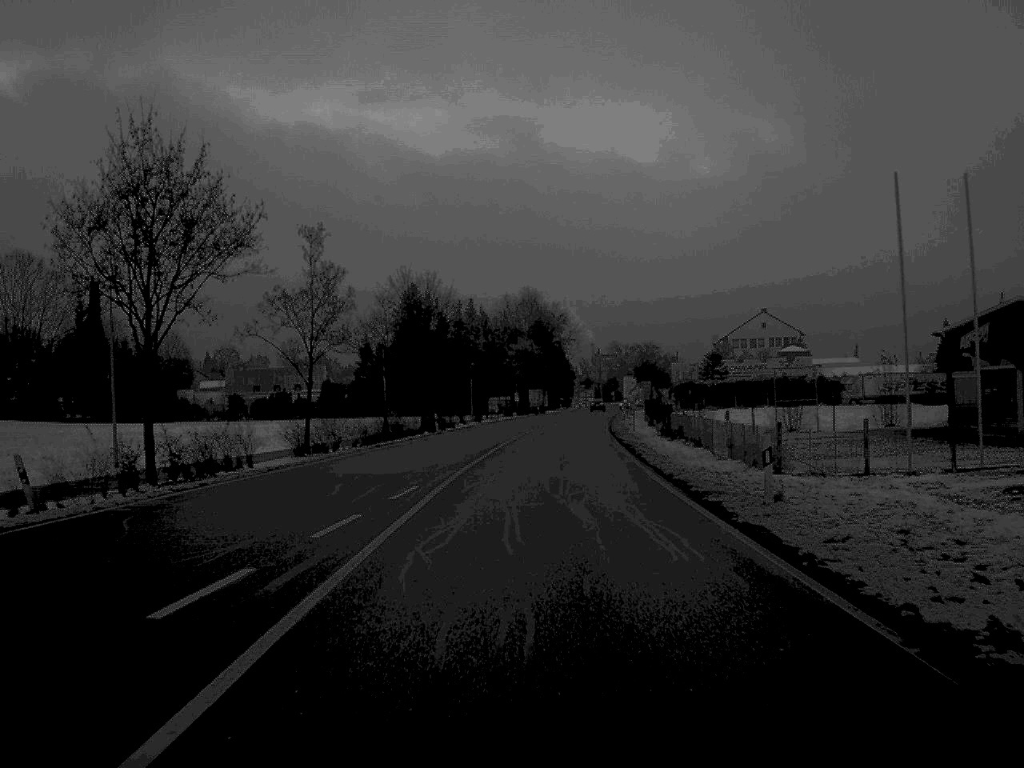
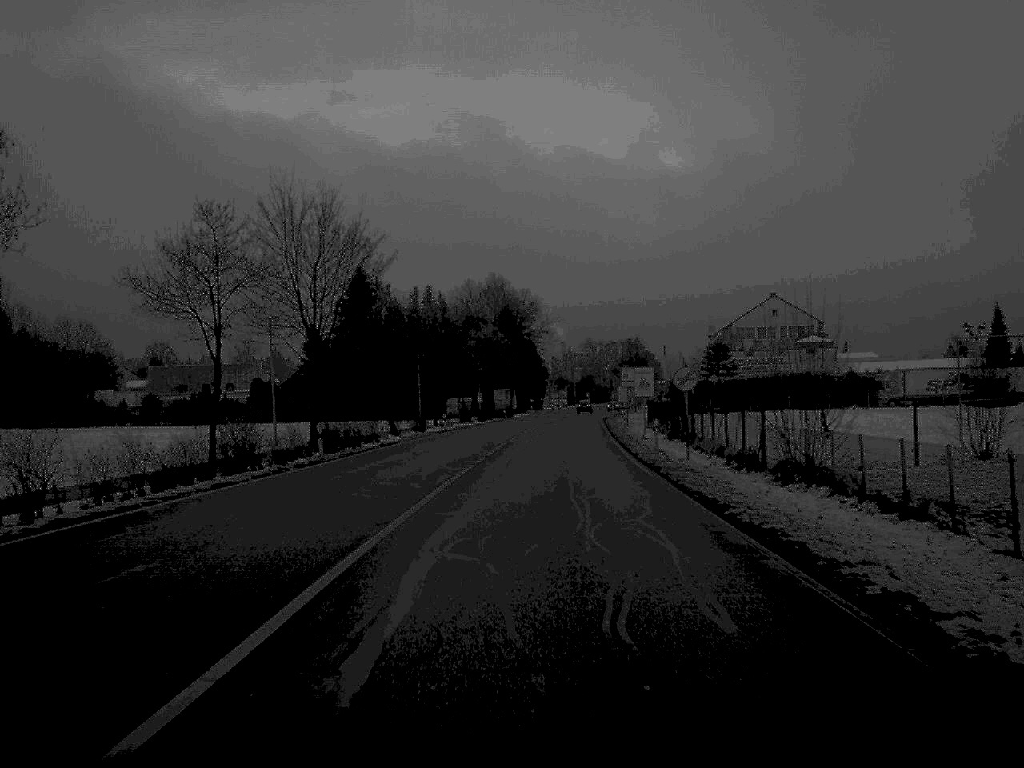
(+0.4, +30.1) m; +1°
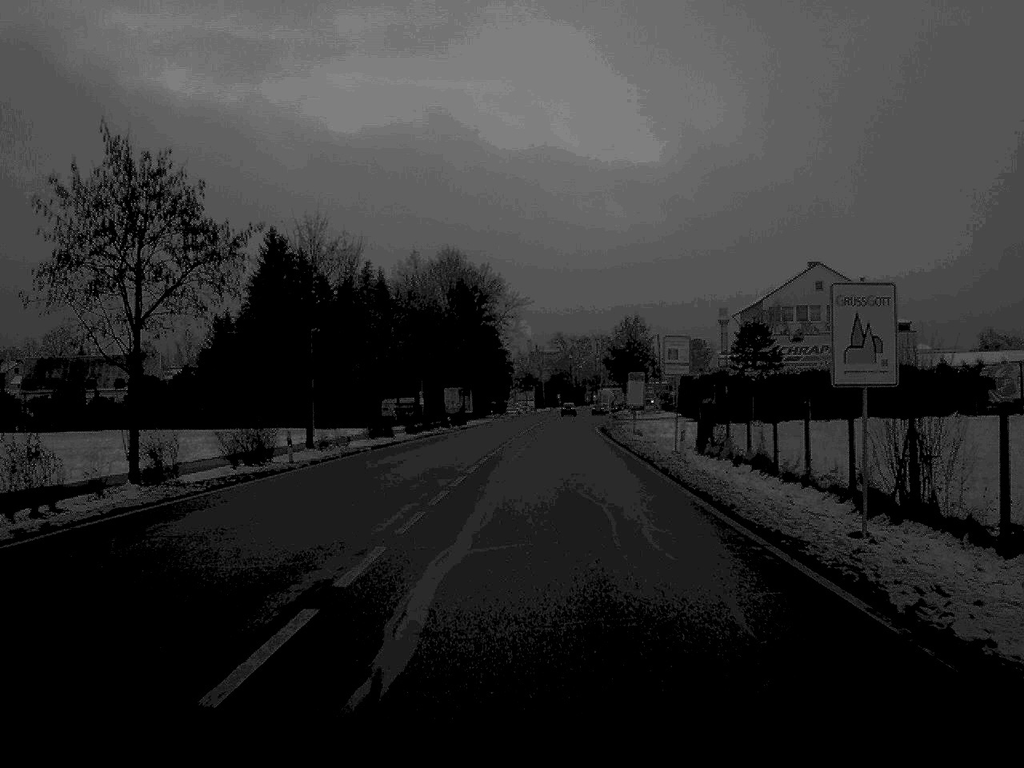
(+0.6, +40.1) m; +2°
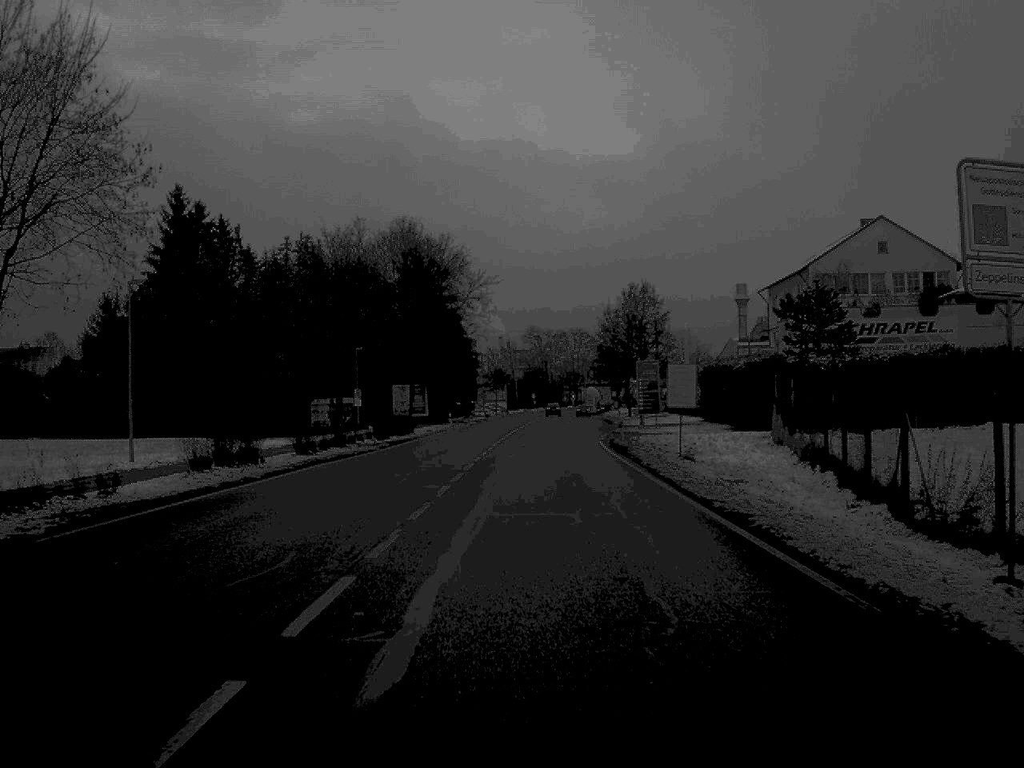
(+0.3, +28.8) m; +1°
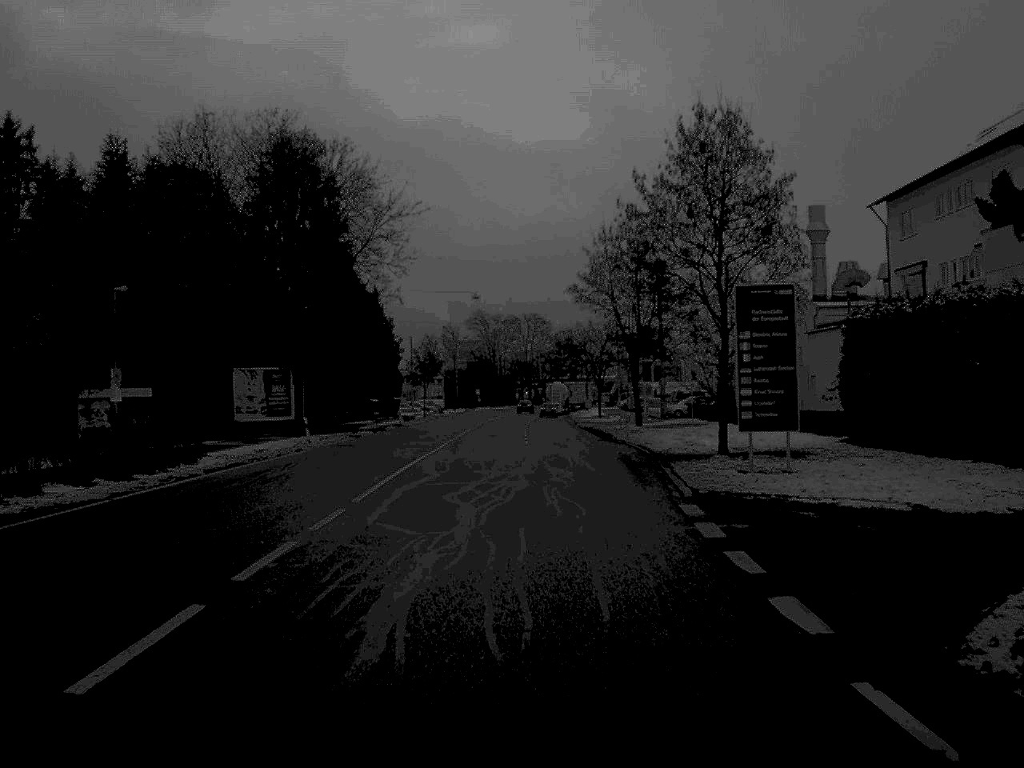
(+0.9, +46.1) m; +2°
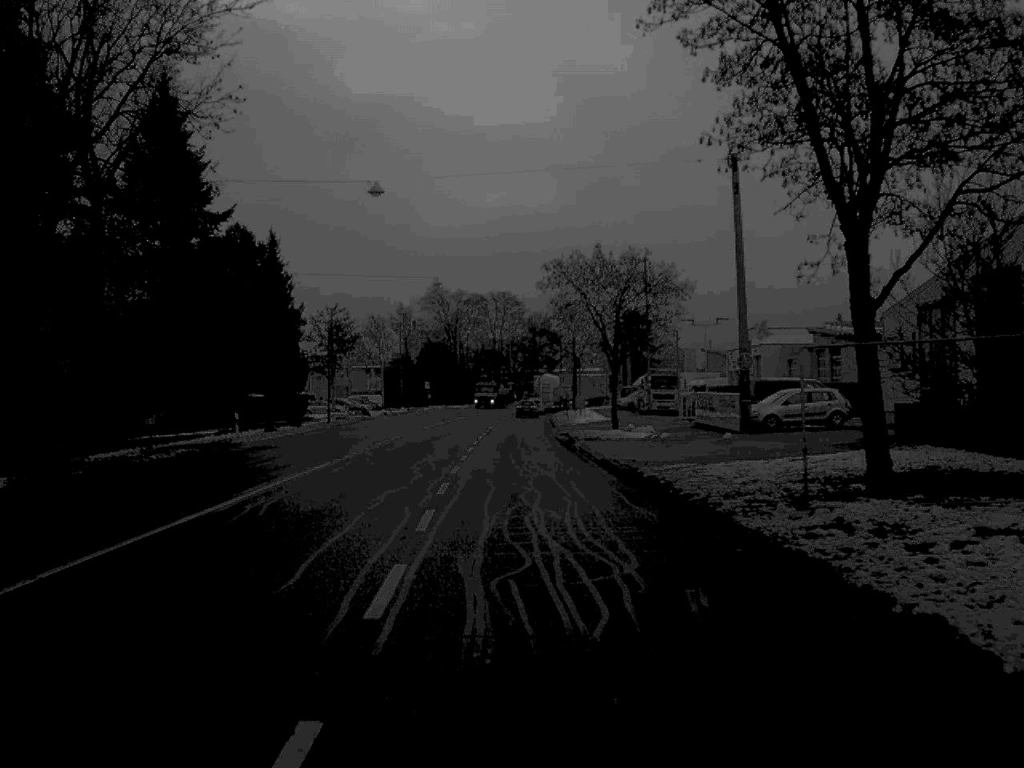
(+0.8, +44.6) m; +1°
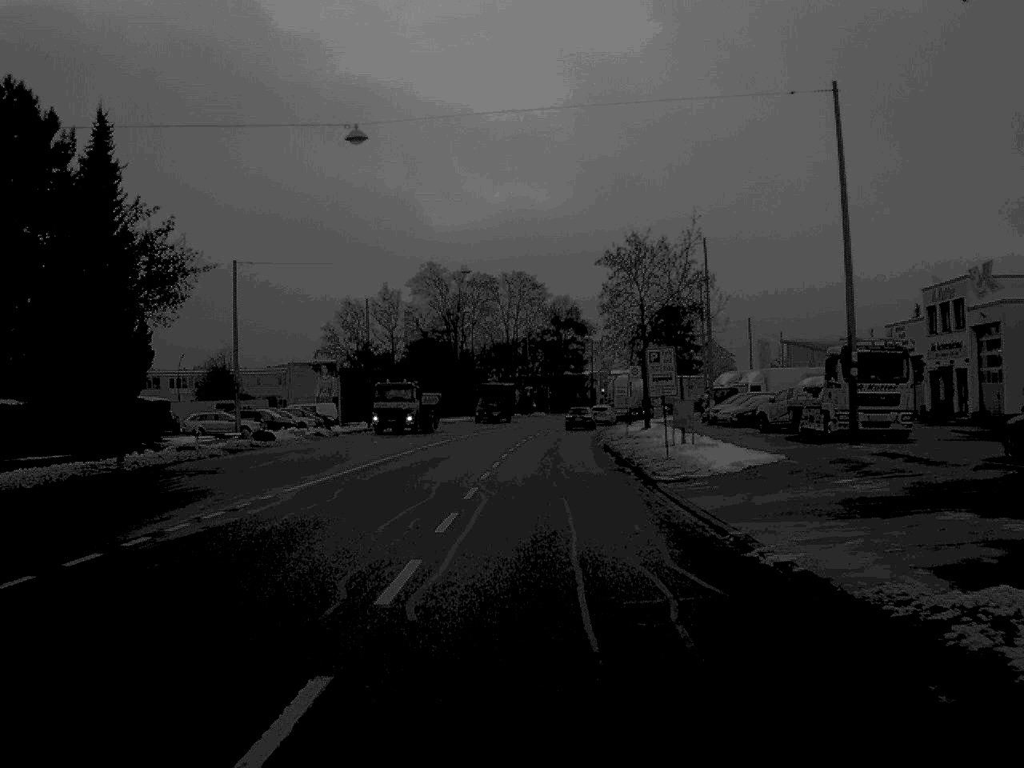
(-0.6, +46.2) m; -1°
